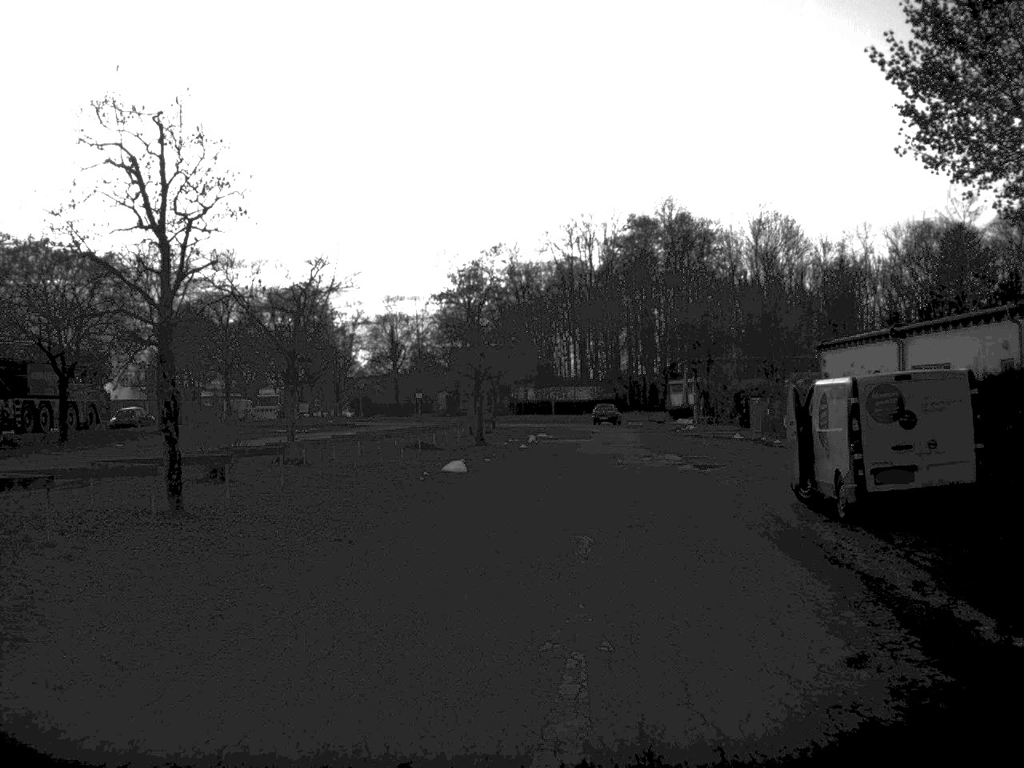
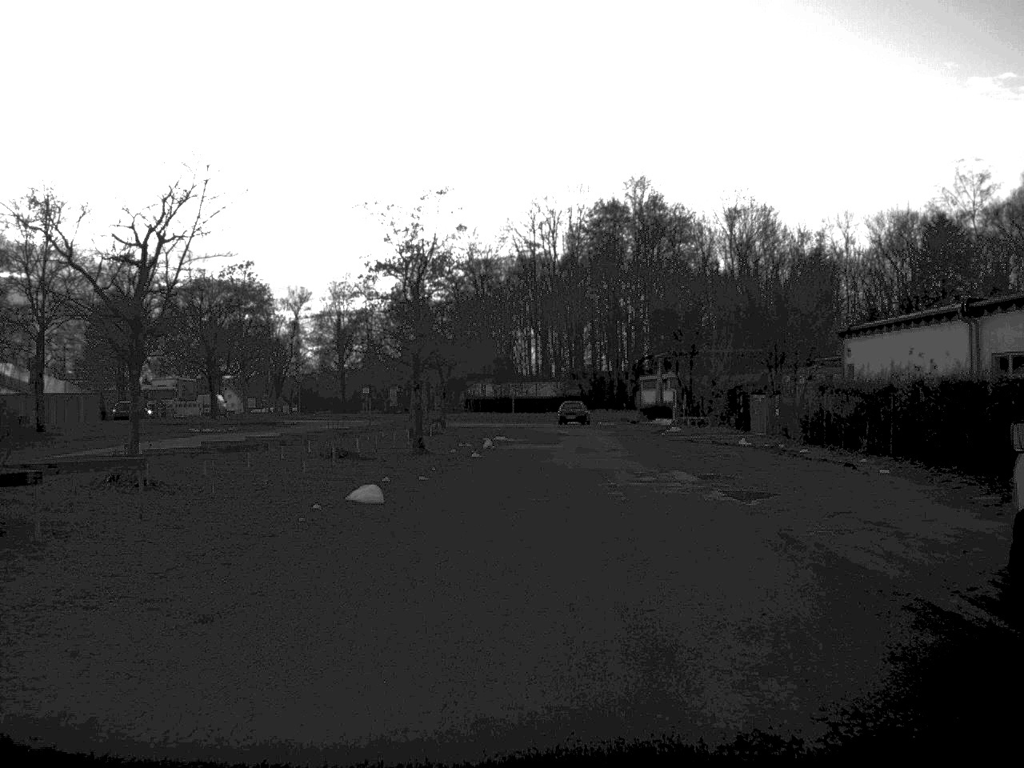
(+0.1, +10.7) m; +2°
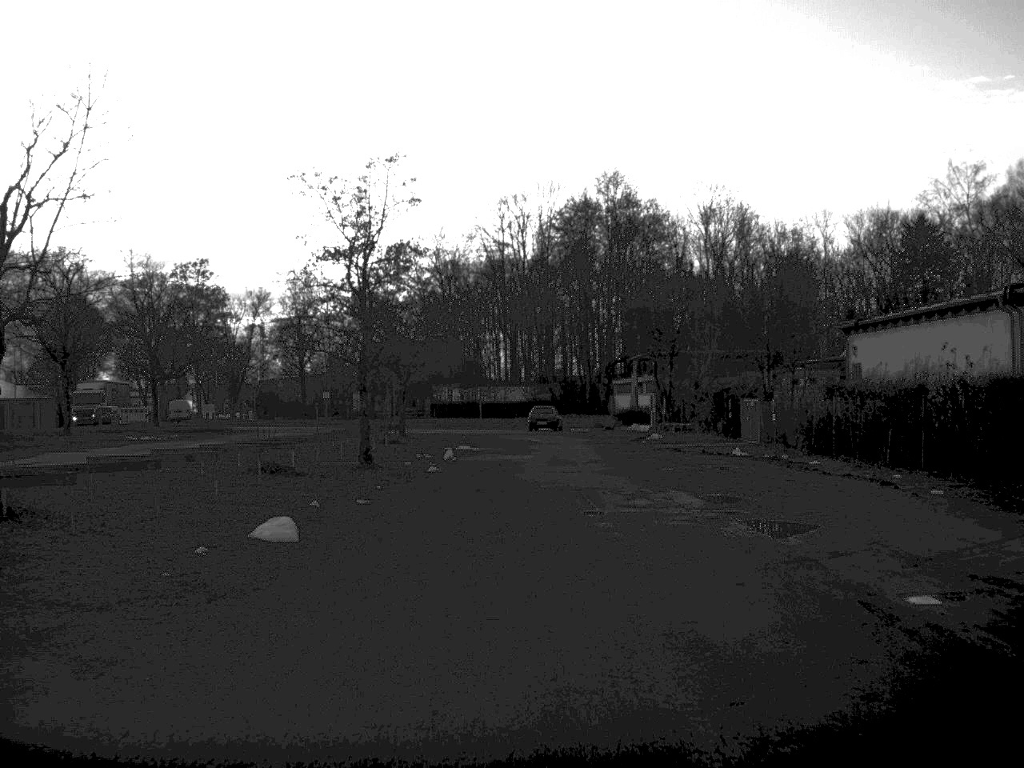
(+0.1, +5.1) m; +1°
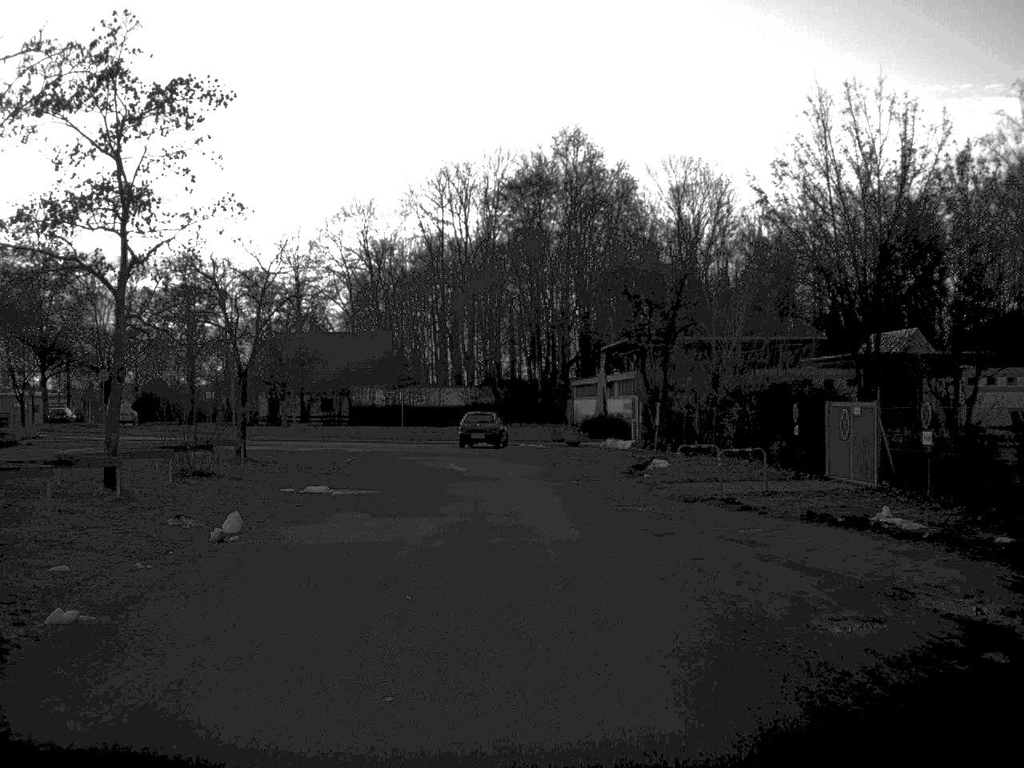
(+0.6, +21.5) m; +2°
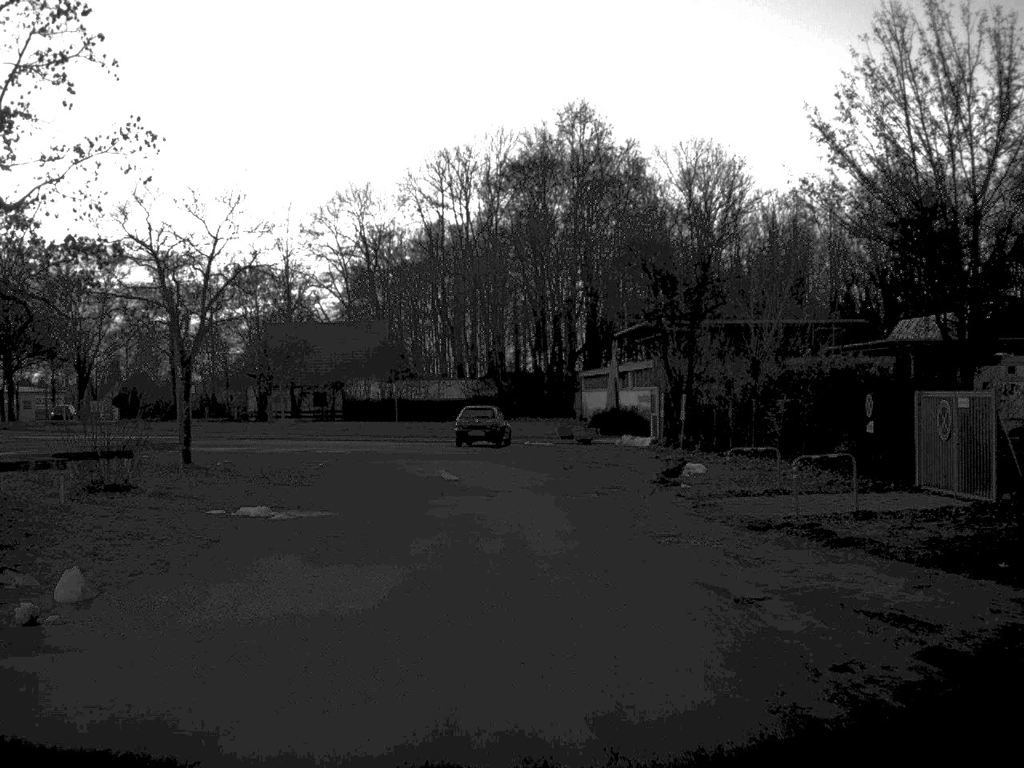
(0.0, +6.0) m; 0°
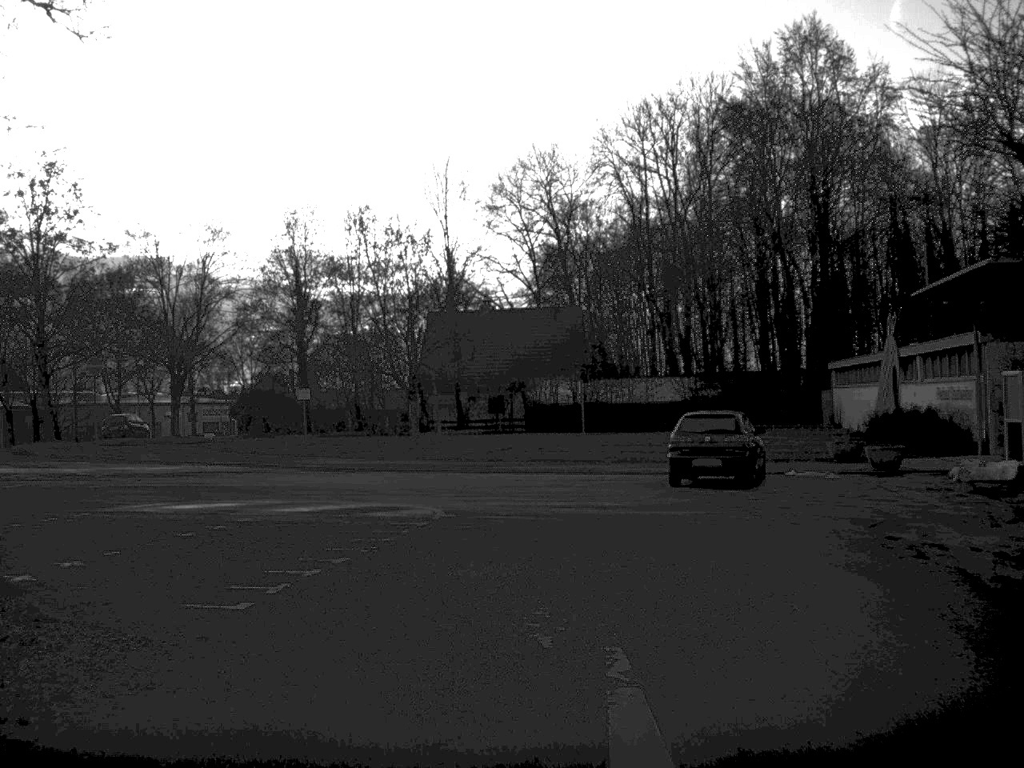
(-0.9, +20.2) m; -10°
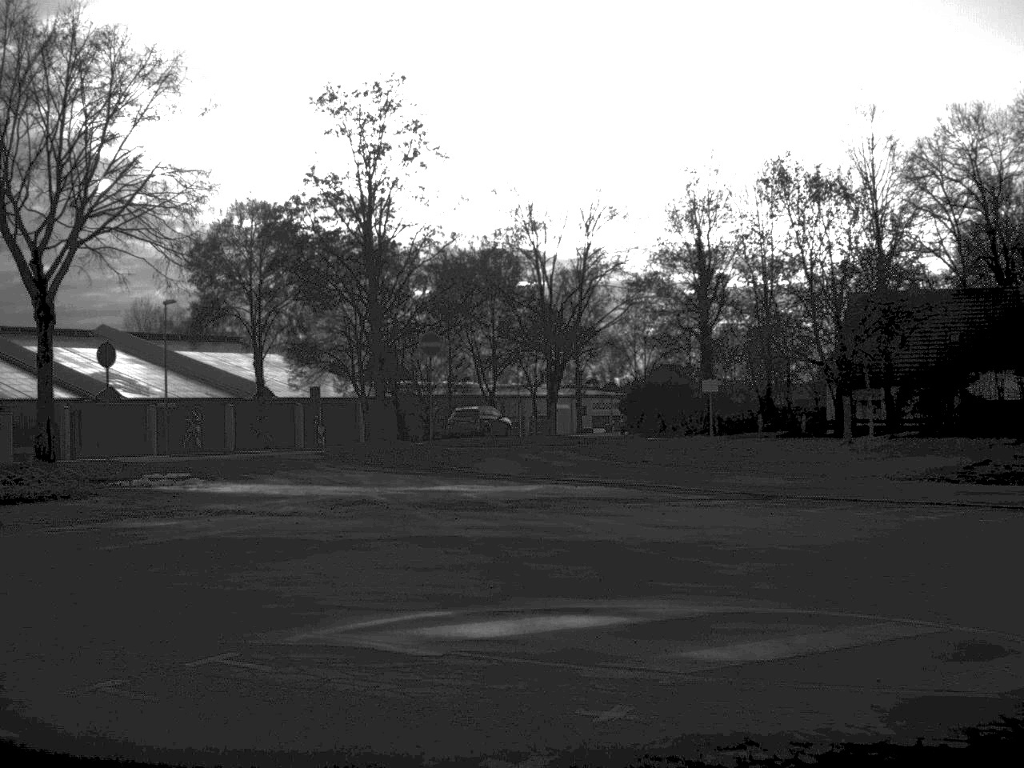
(-1.8, +10.8) m; -17°
